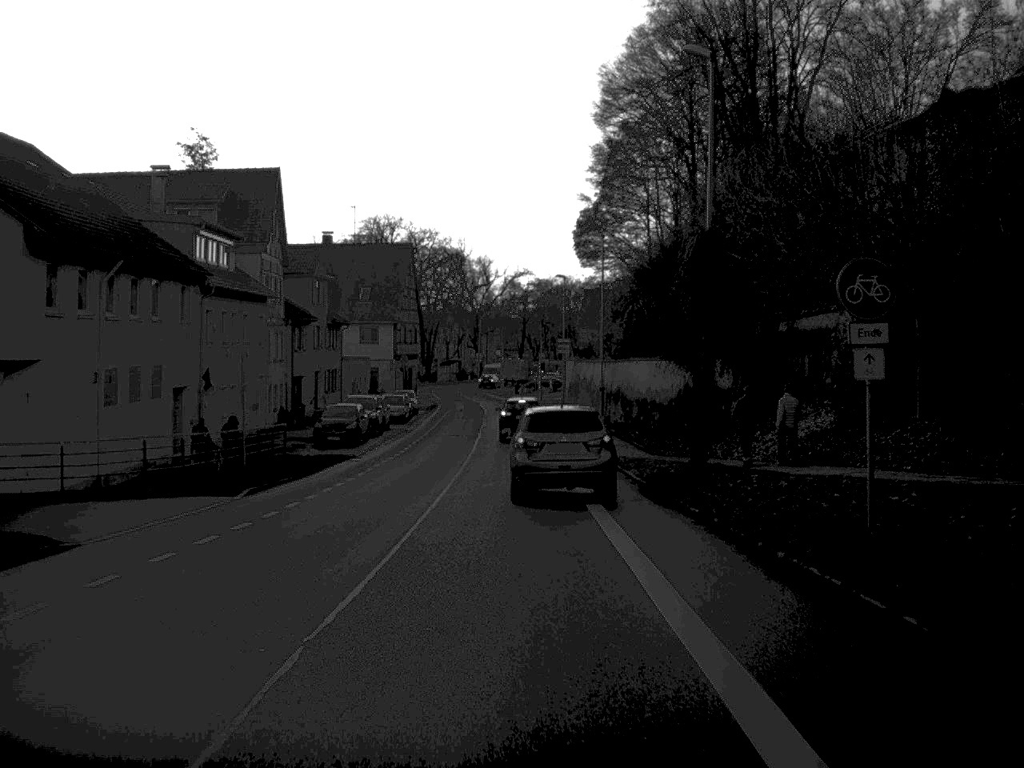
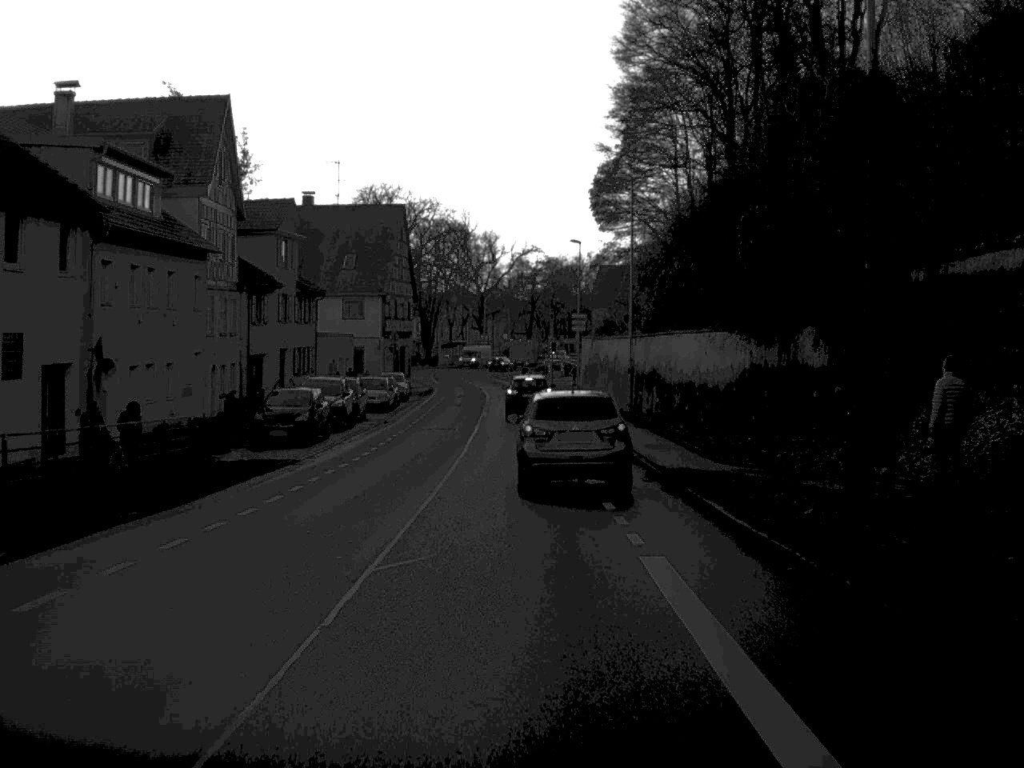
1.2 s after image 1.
(0.0, +11.7) m; 0°
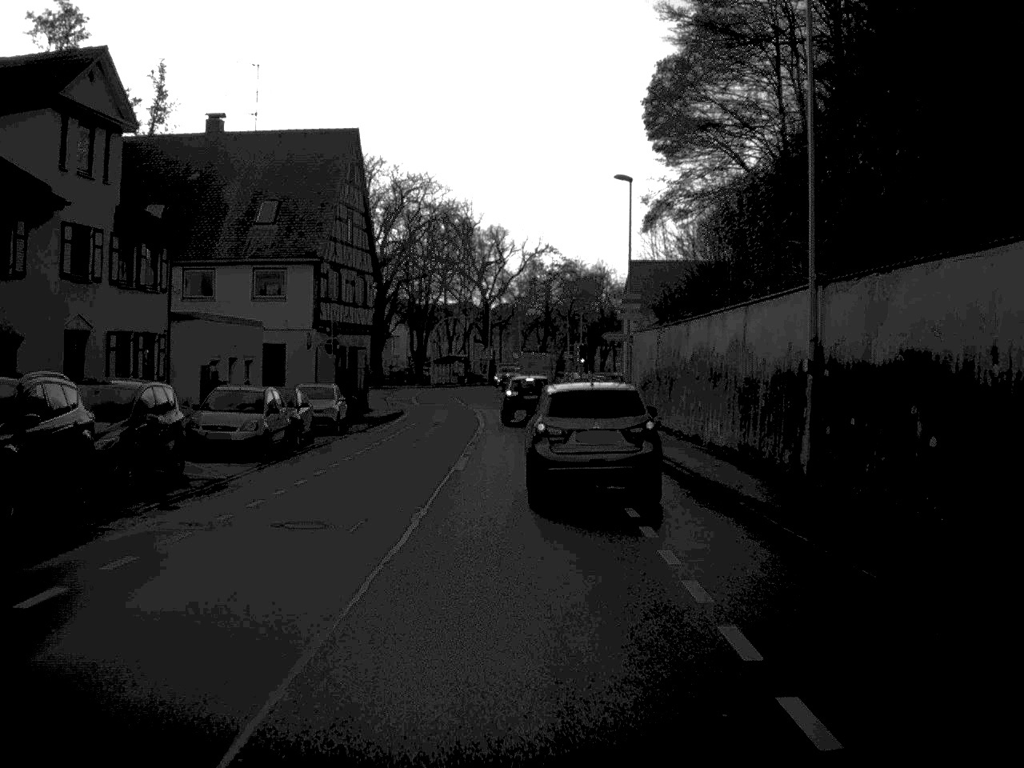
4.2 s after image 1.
(-0.2, +27.9) m; -1°
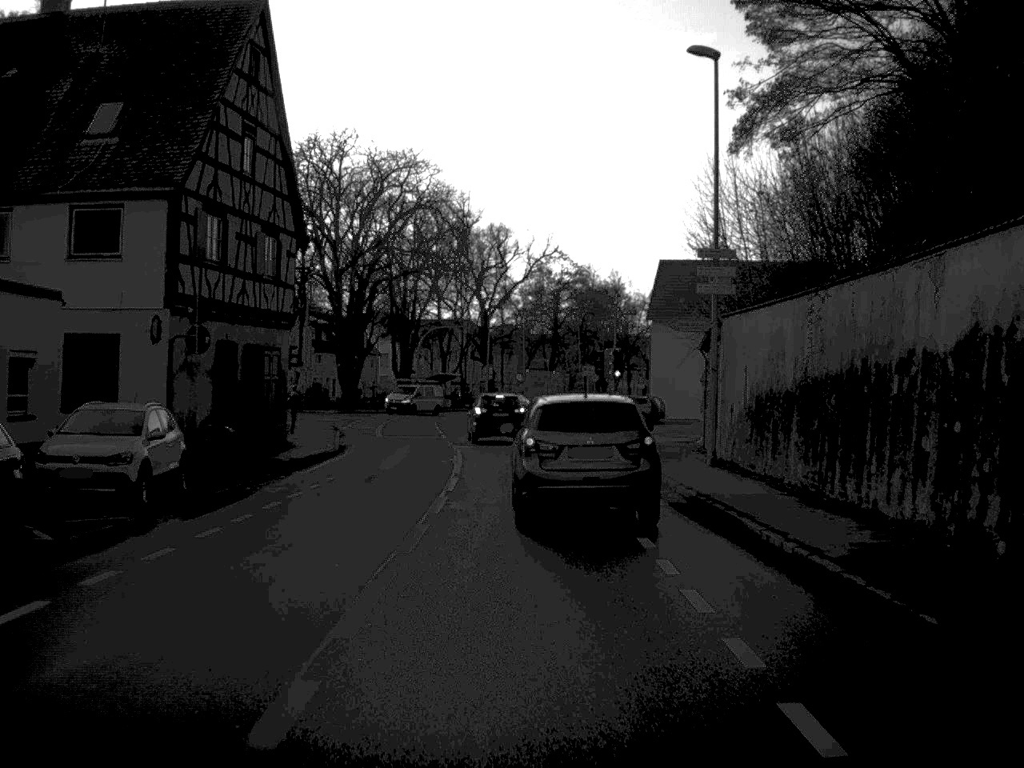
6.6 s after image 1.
(-0.1, +20.0) m; 0°
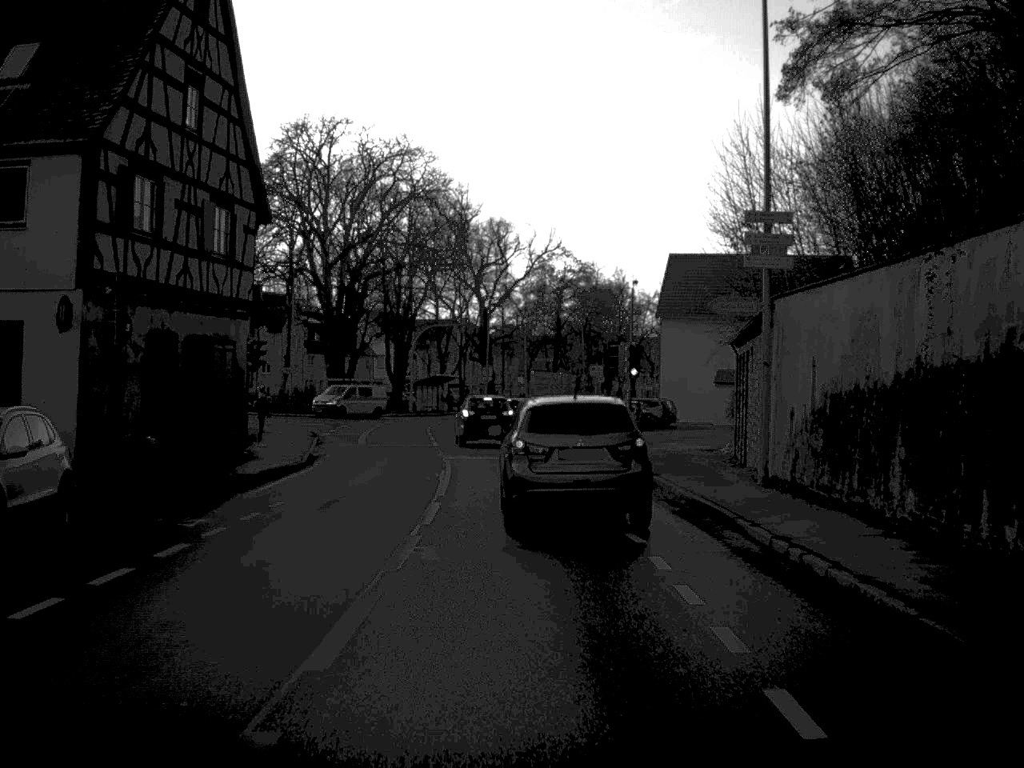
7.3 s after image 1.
(0.0, +5.5) m; 0°
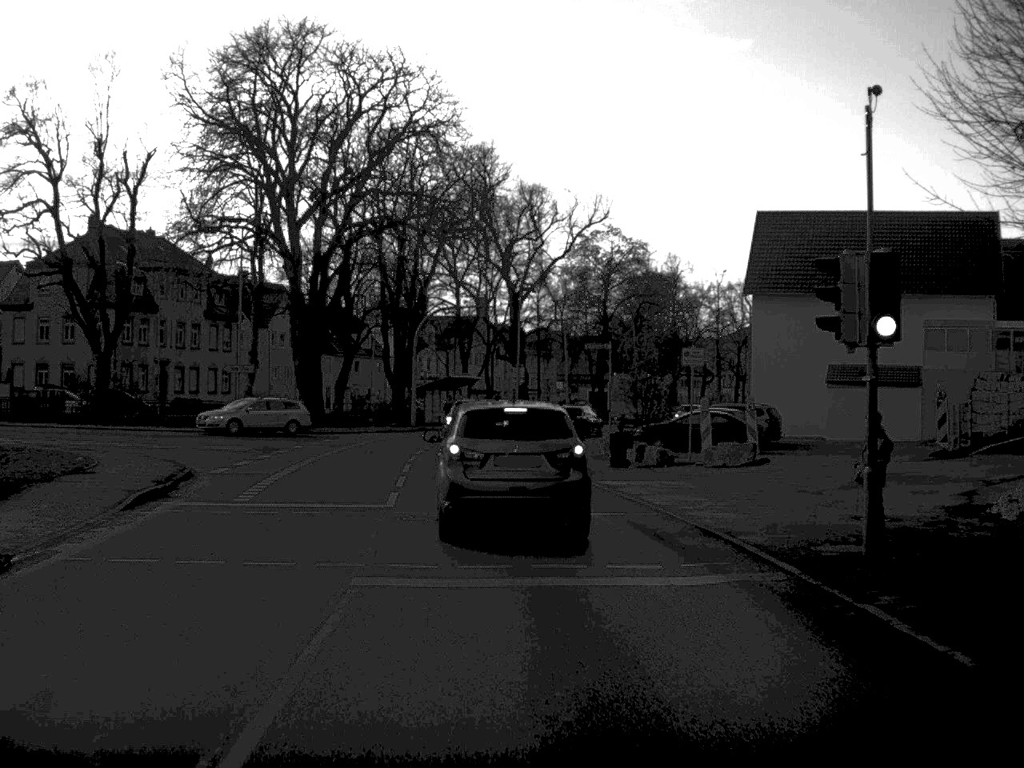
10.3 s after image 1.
(-0.2, +22.4) m; -2°
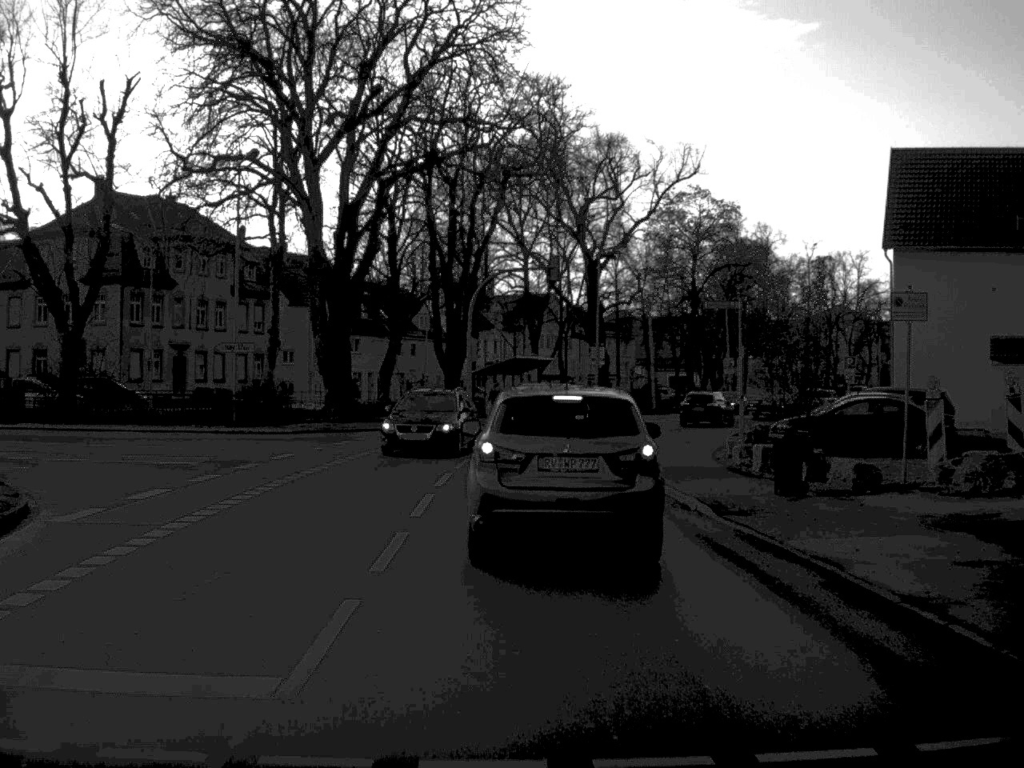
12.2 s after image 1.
(-0.4, +13.1) m; -3°
